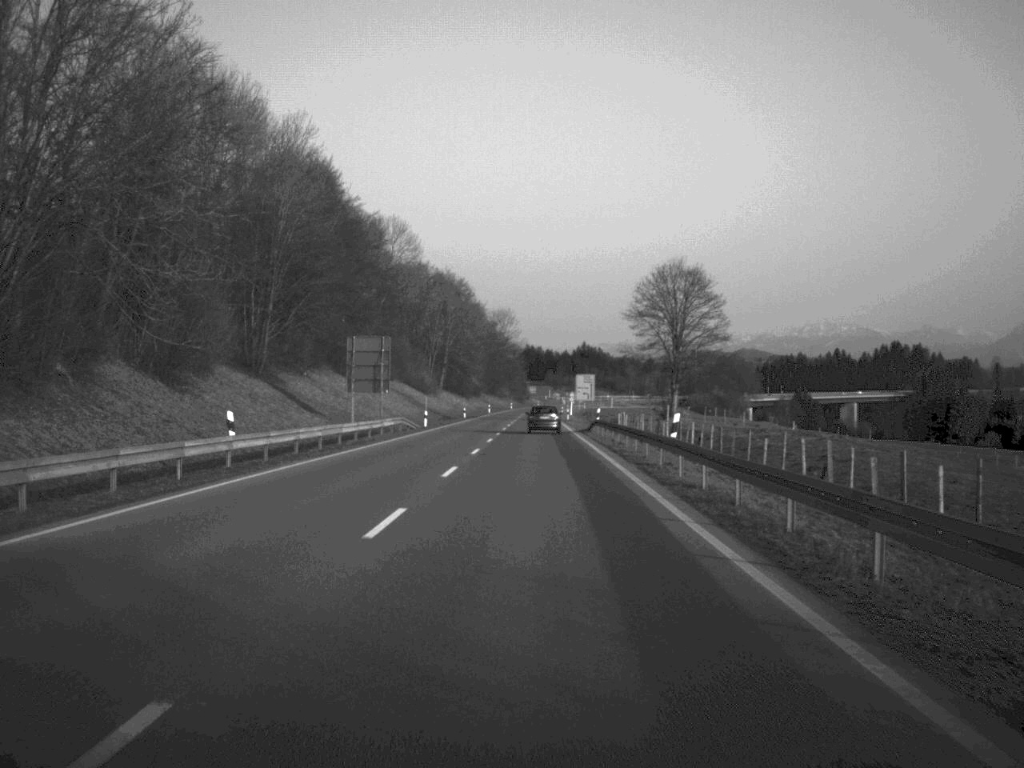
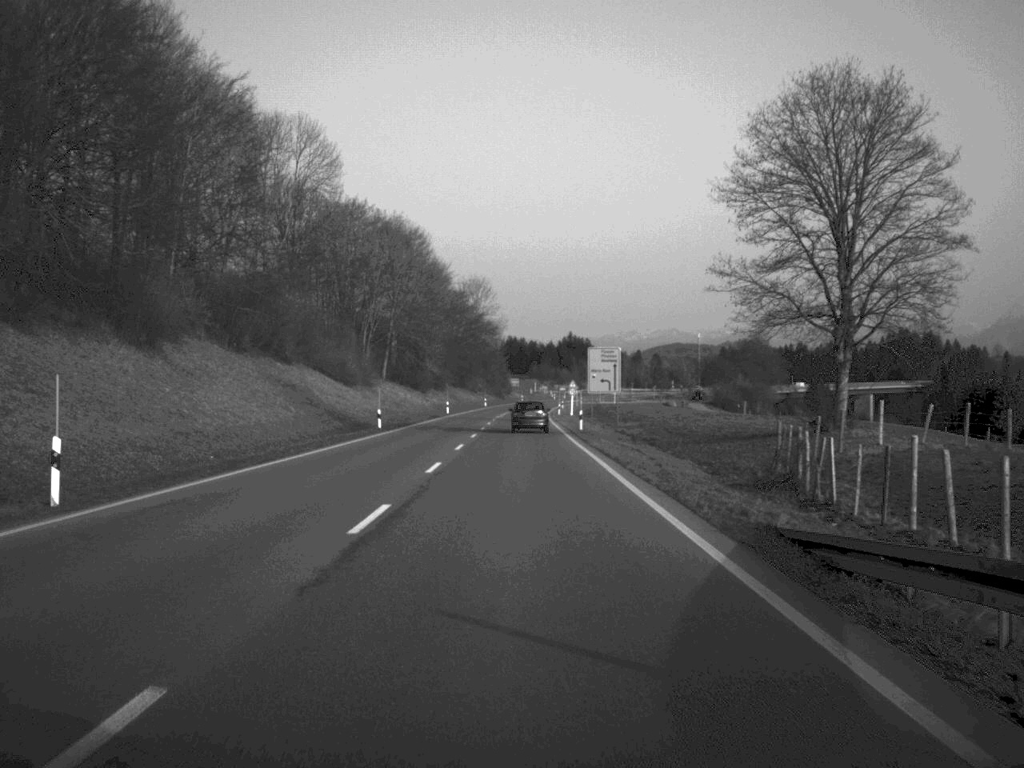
(+0.6, +59.1) m; +1°
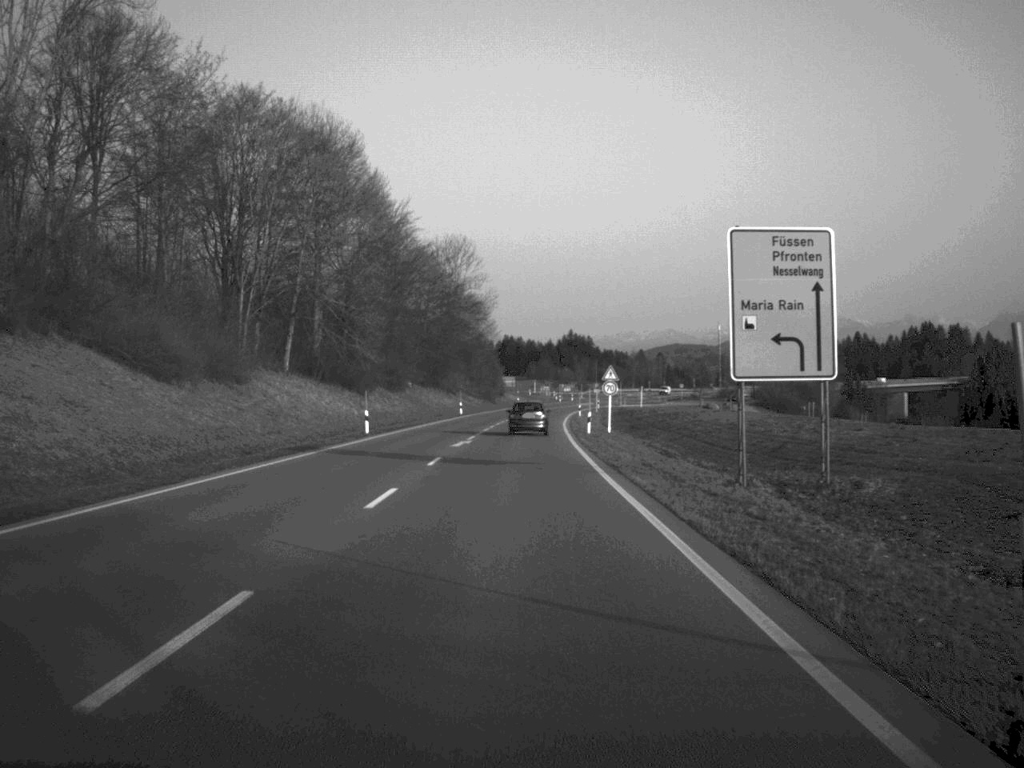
(+0.1, +55.9) m; 0°
